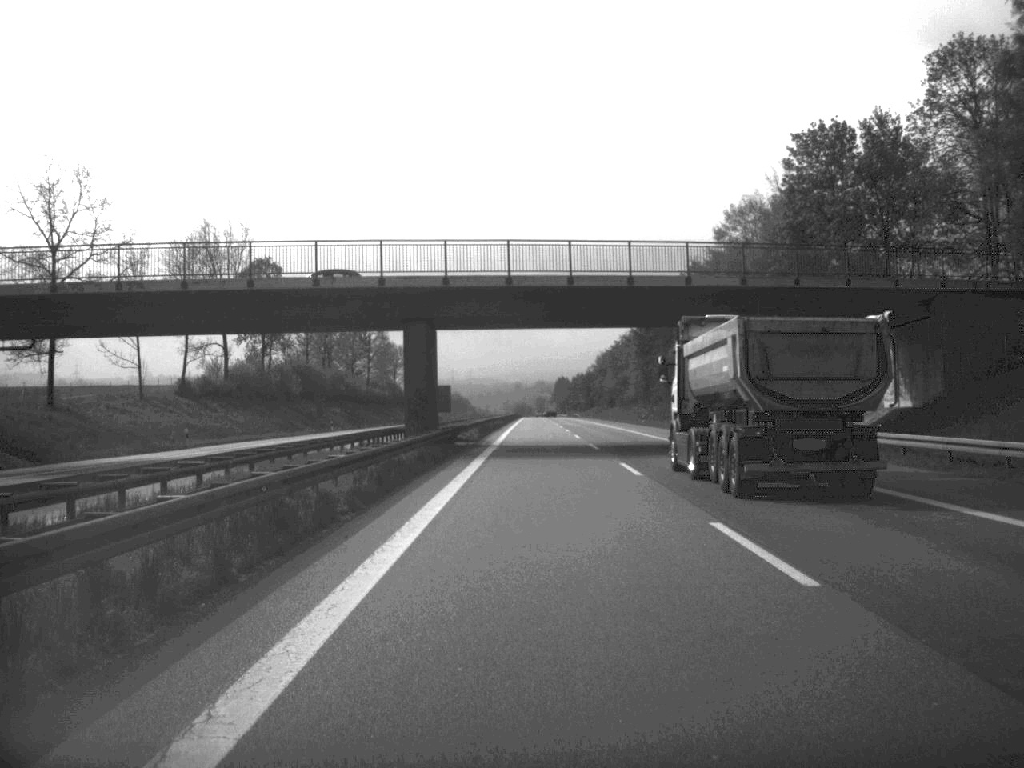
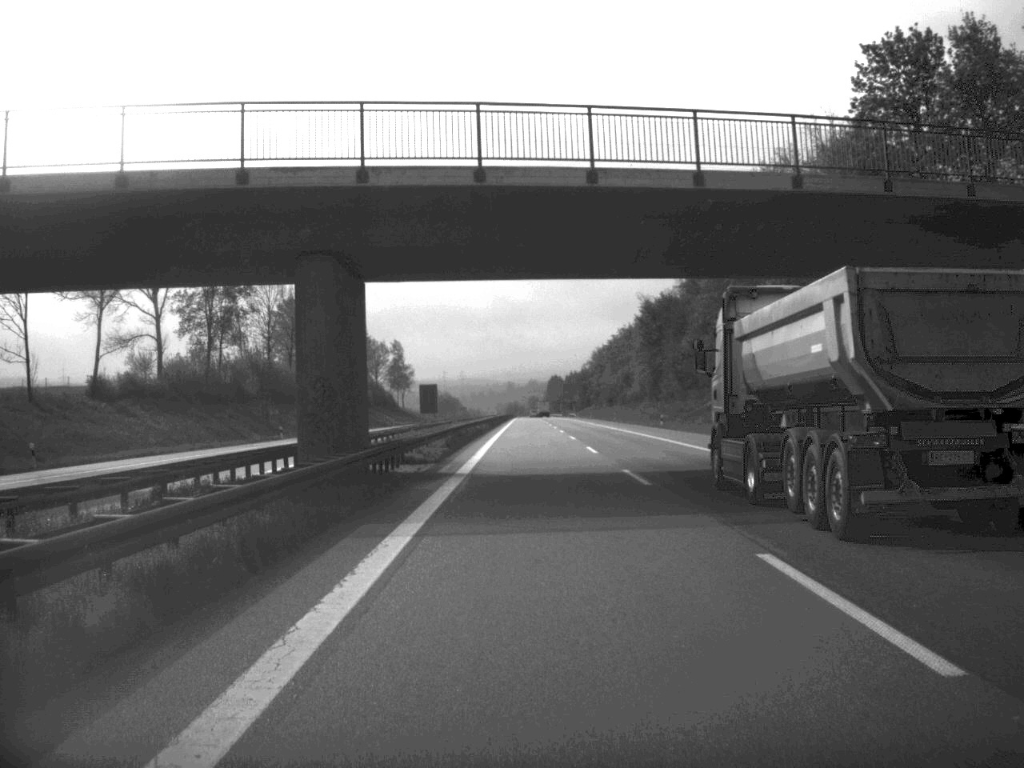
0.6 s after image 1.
(+0.1, +21.4) m; 0°
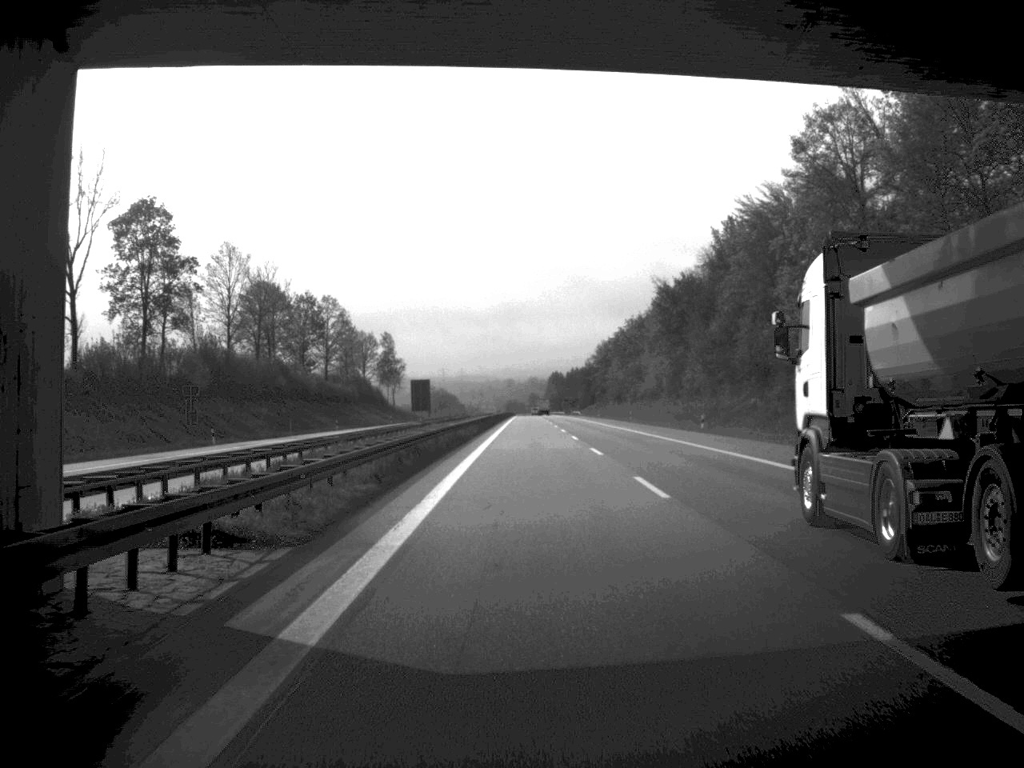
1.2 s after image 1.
(0.0, +21.5) m; 0°
